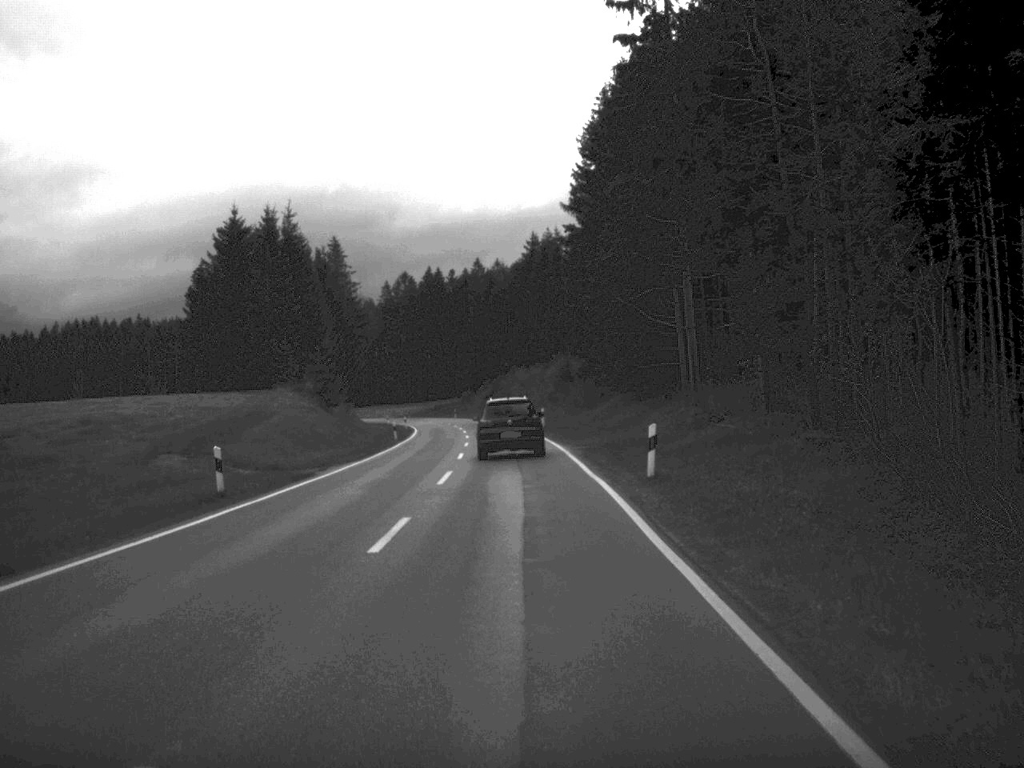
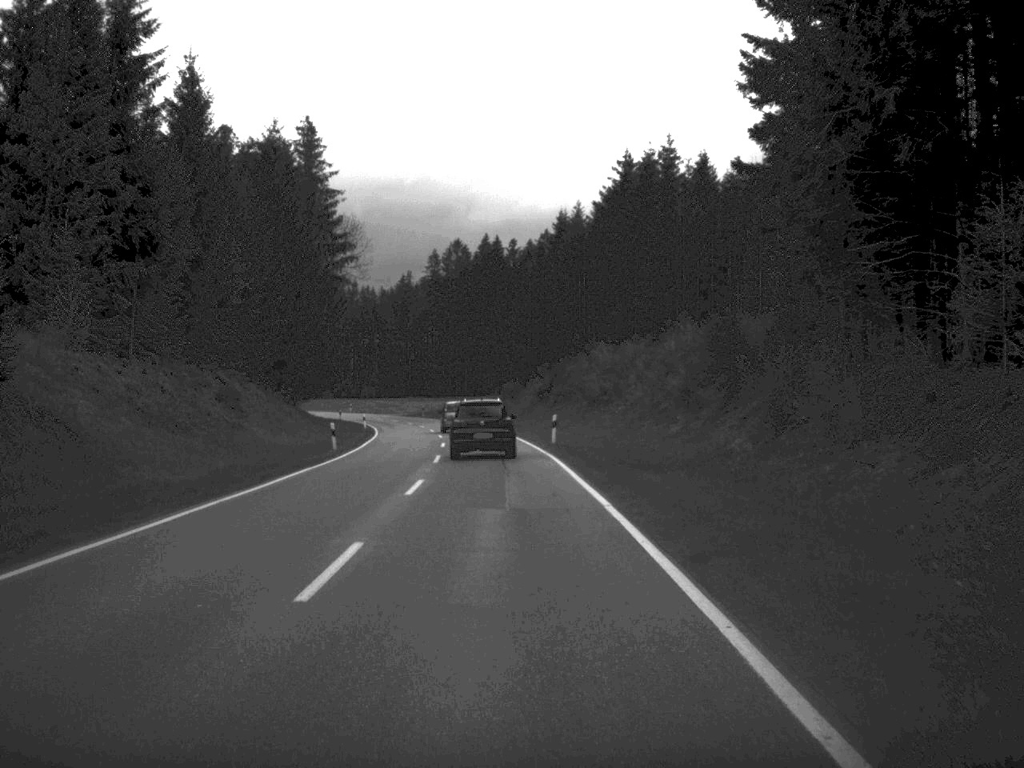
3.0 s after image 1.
(-1.2, +61.7) m; -3°
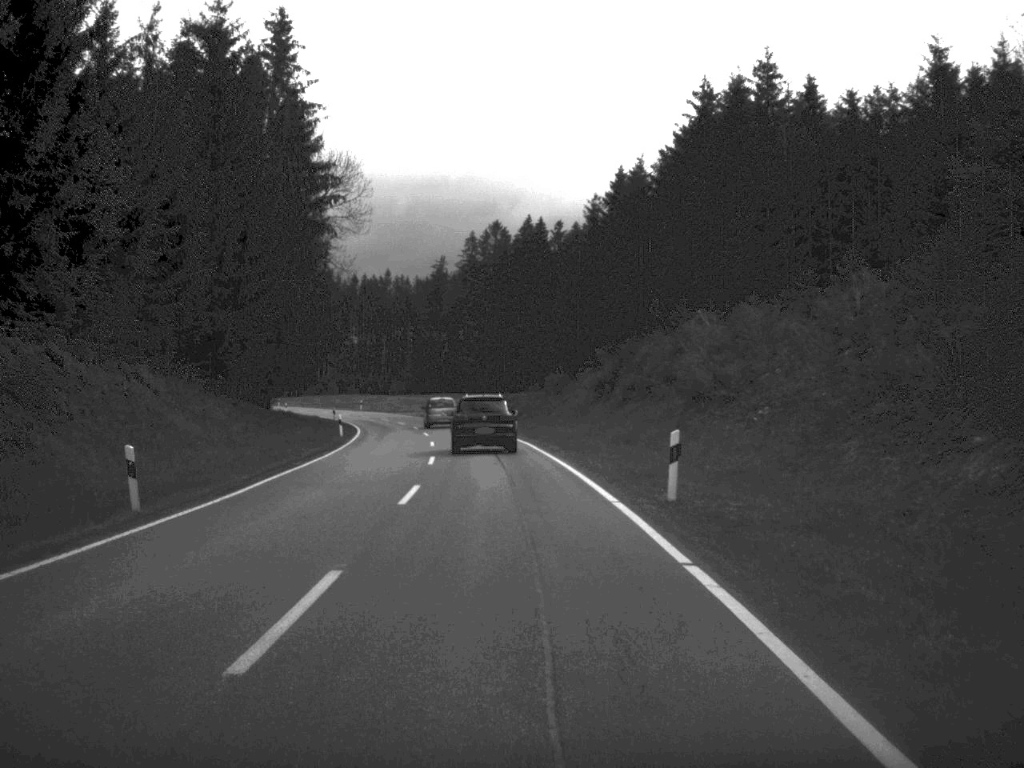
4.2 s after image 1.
(-0.5, +26.5) m; -2°
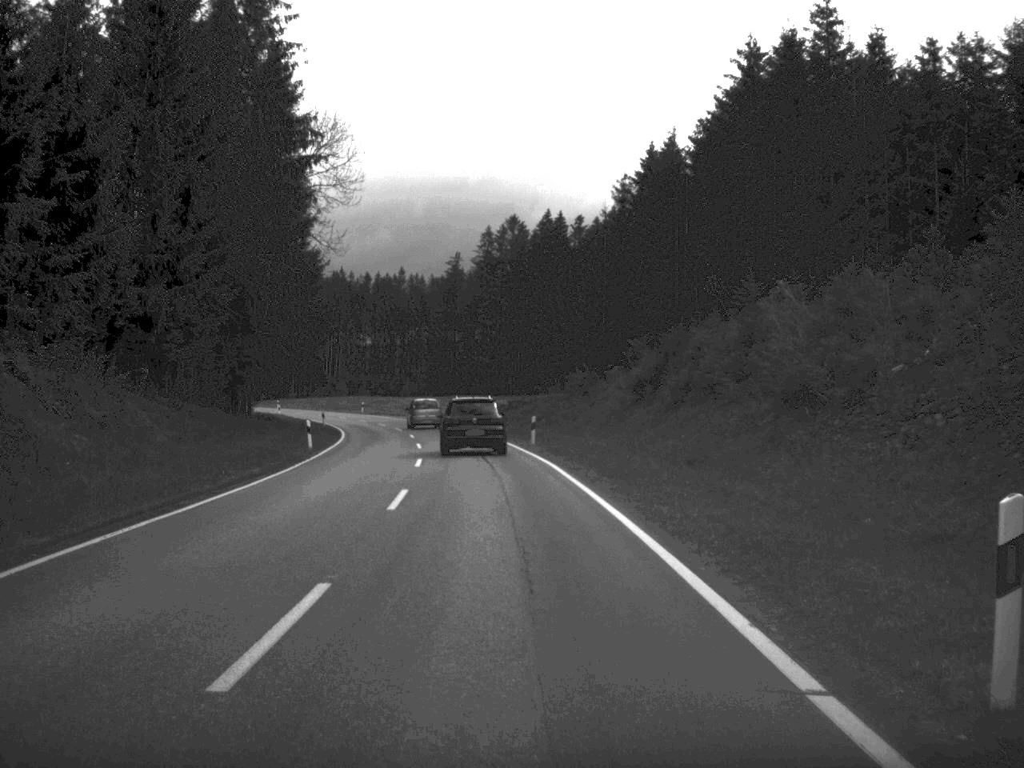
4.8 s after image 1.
(-0.1, +12.2) m; -1°
